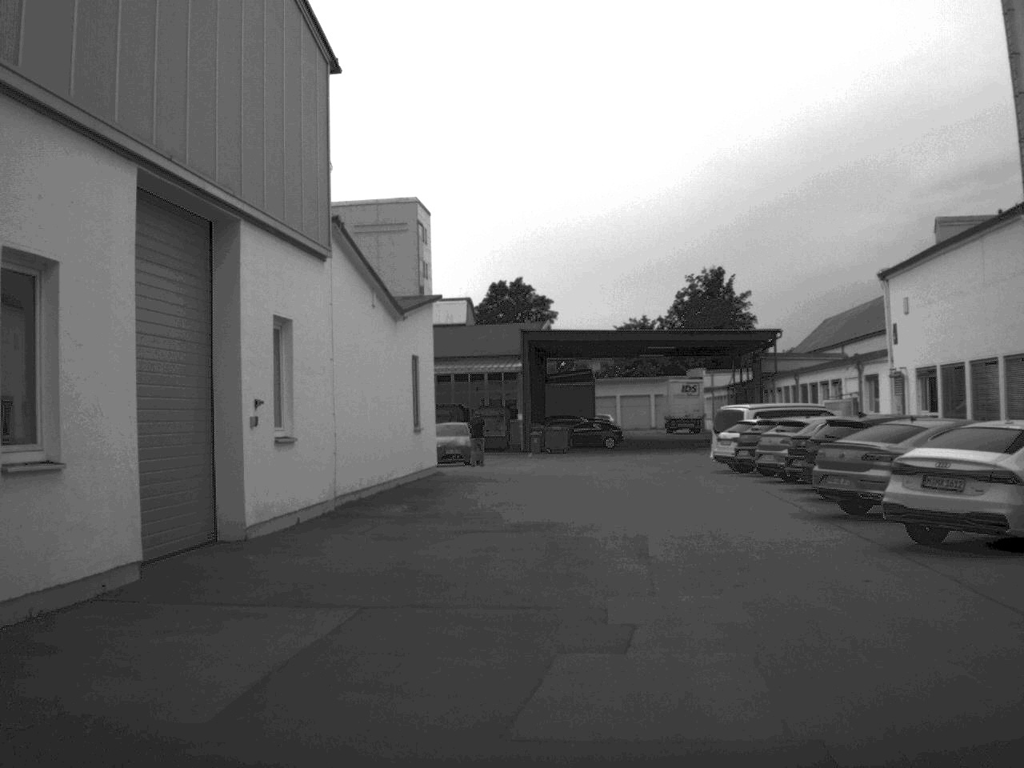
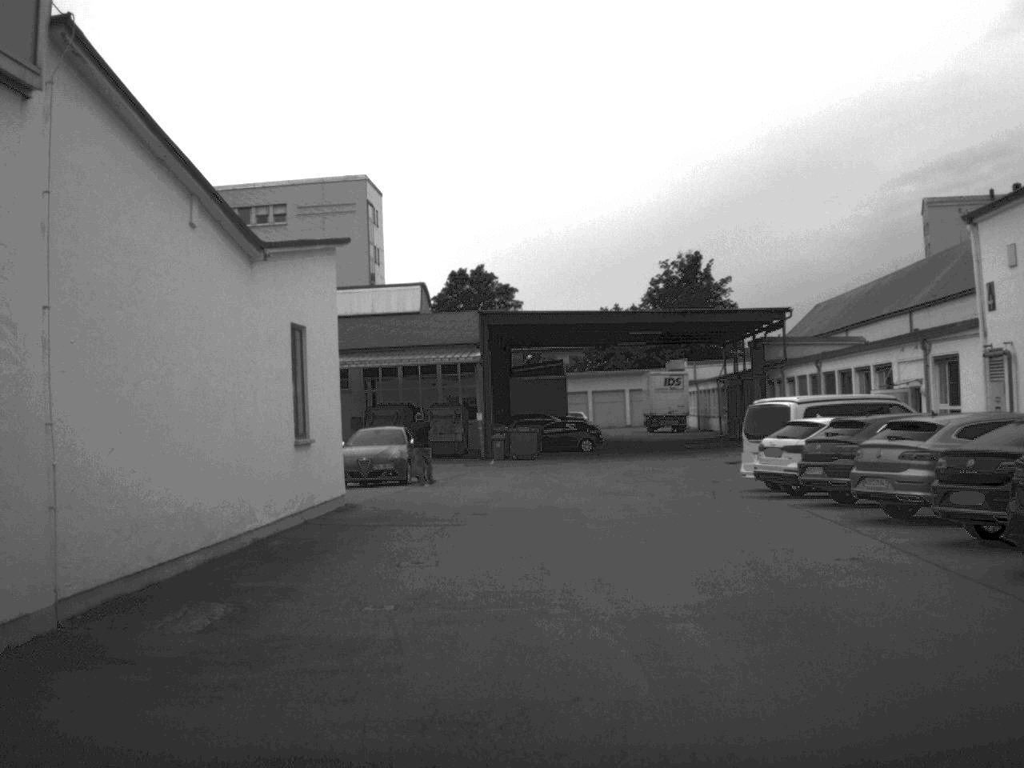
(+0.1, +10.6) m; +1°
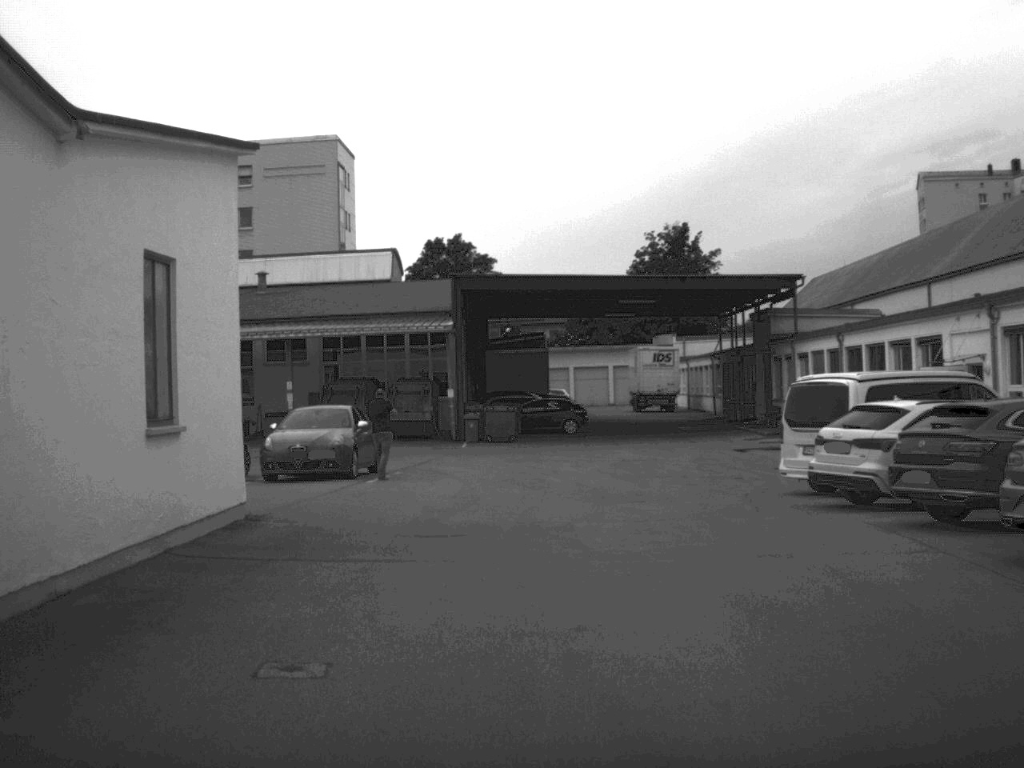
(0.0, +6.0) m; +1°
